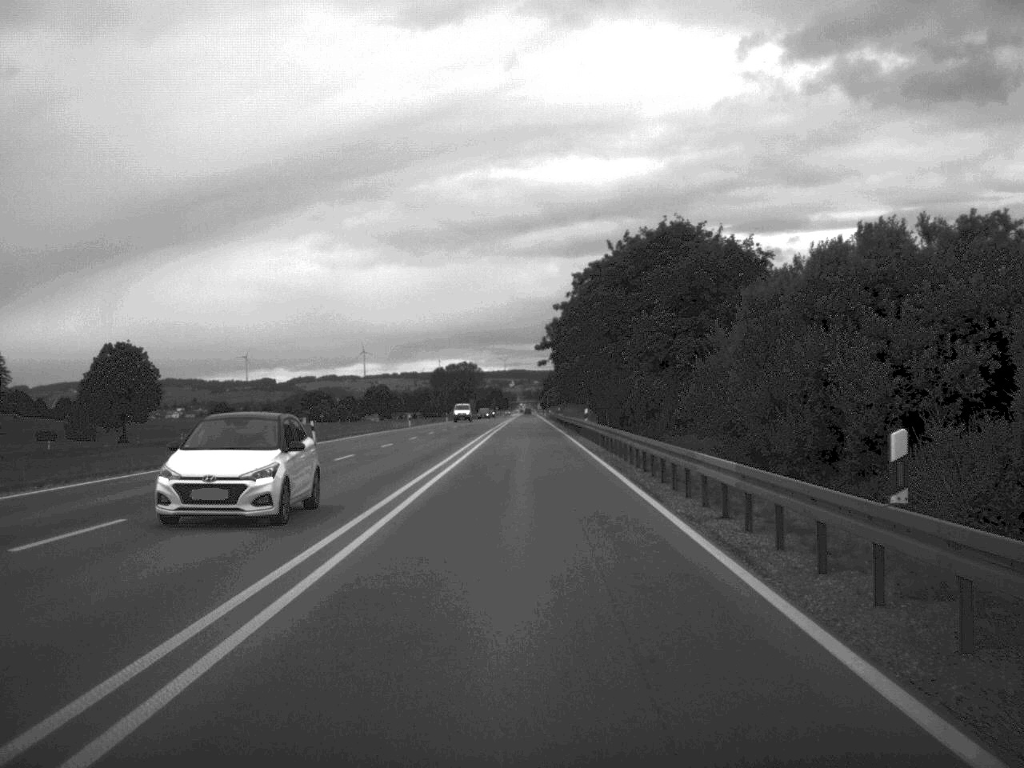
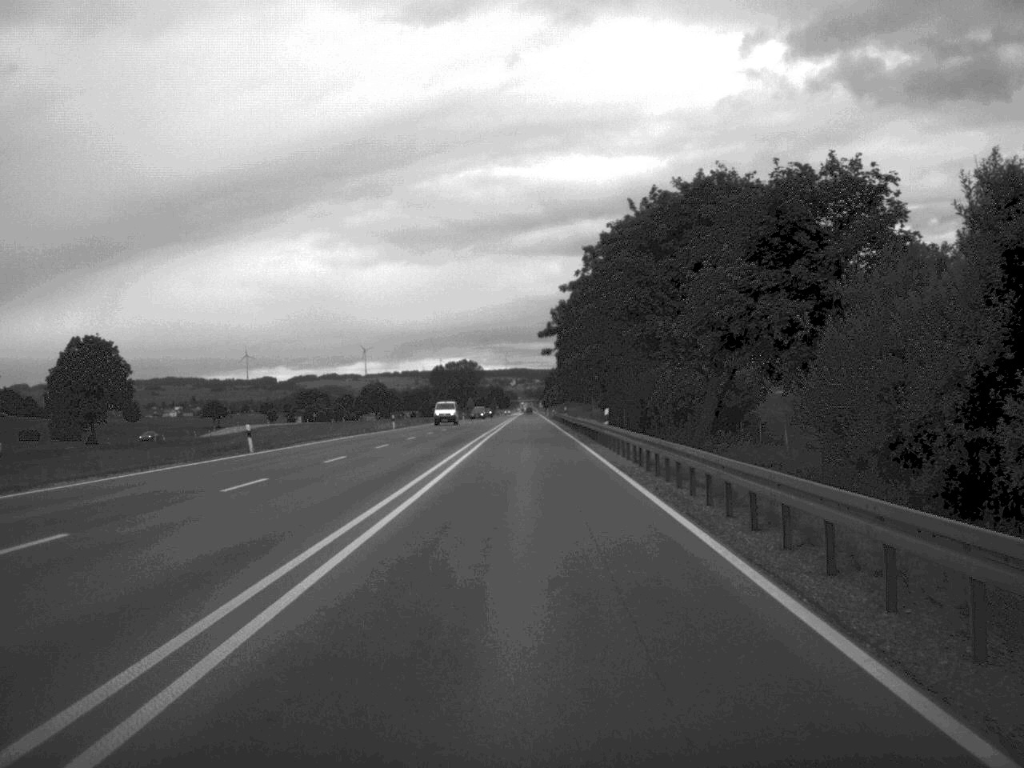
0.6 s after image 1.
(0.0, +14.1) m; 0°
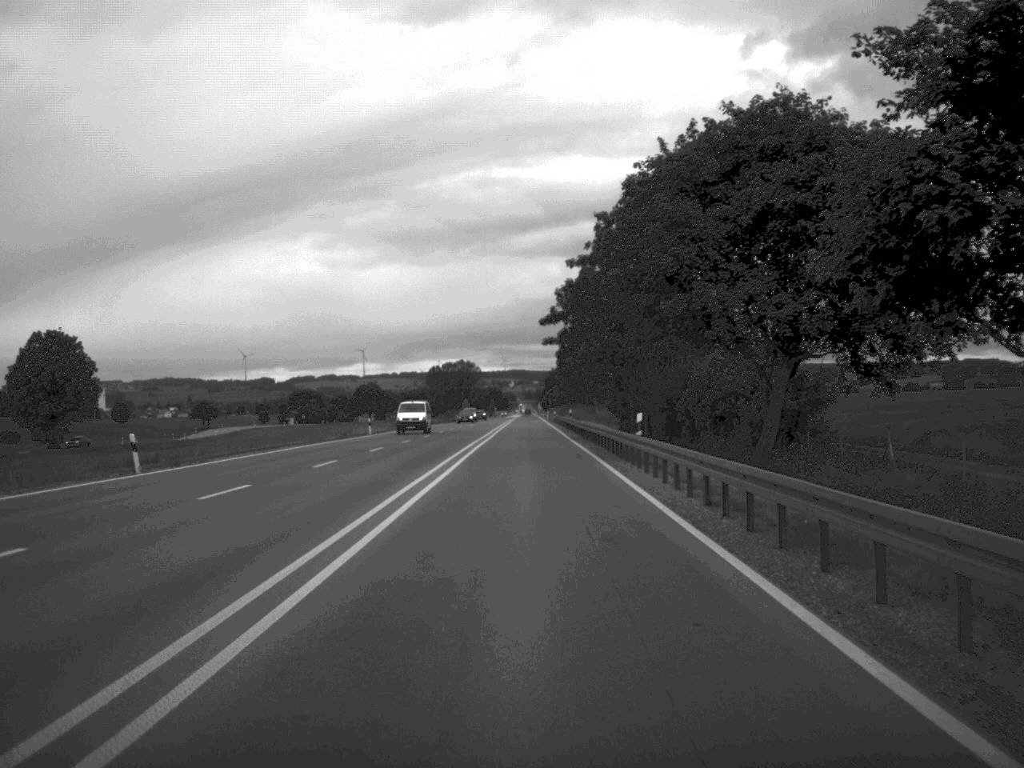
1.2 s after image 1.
(0.0, +13.5) m; 0°
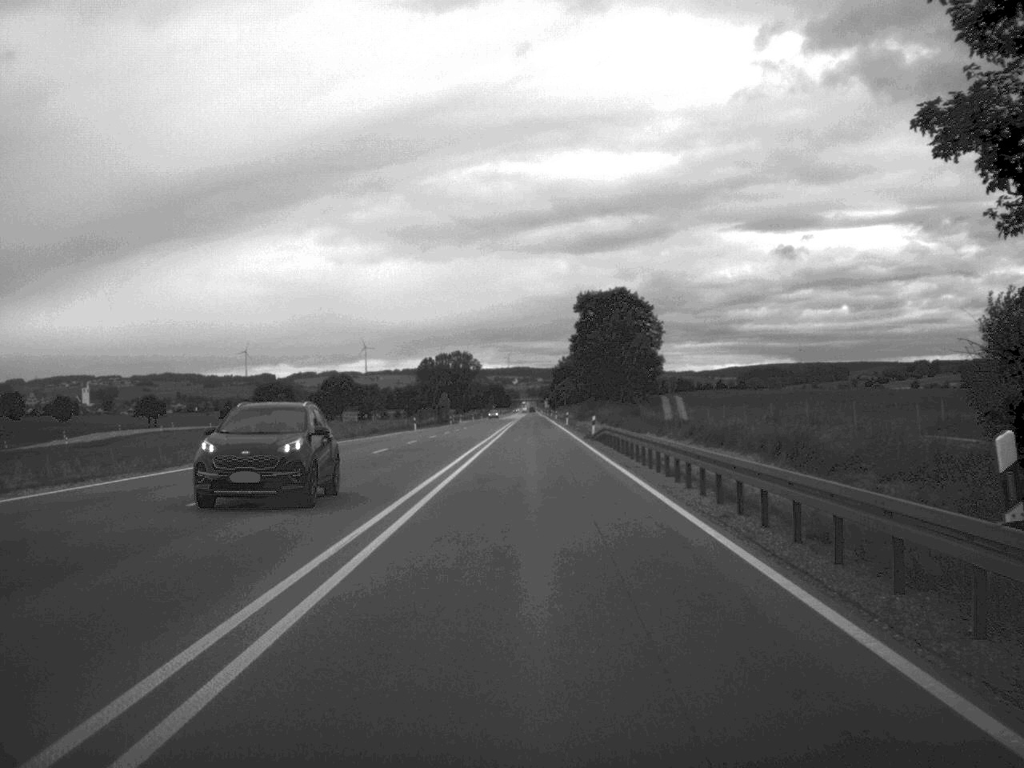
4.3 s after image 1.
(-0.2, +72.7) m; 0°
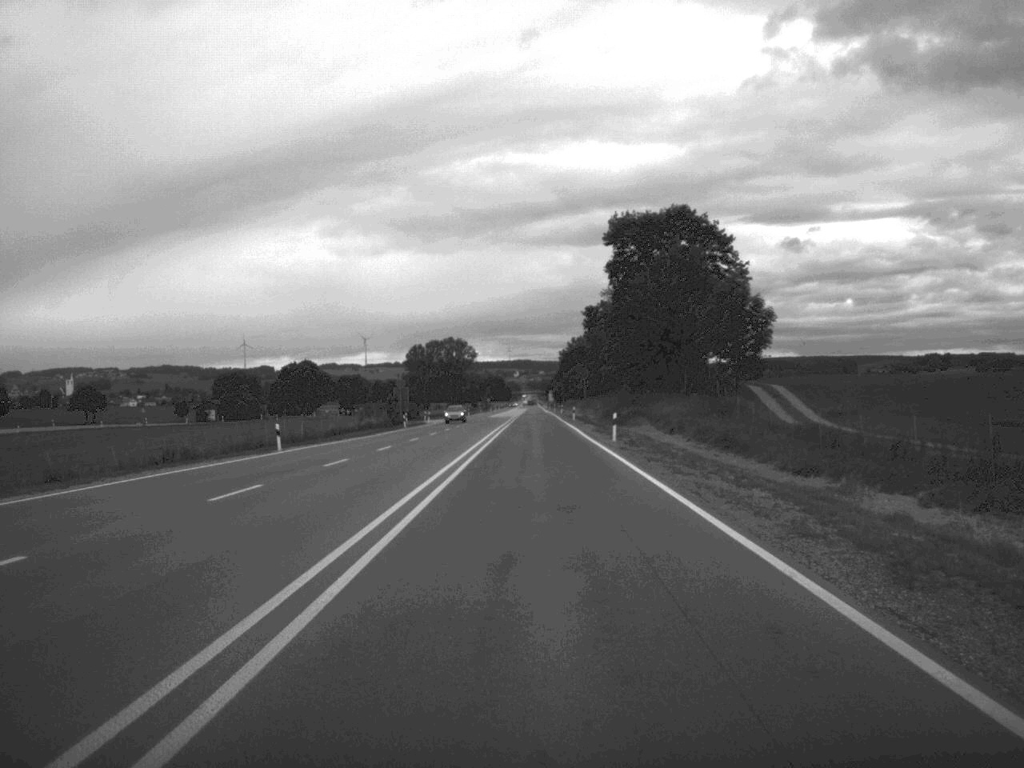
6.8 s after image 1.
(+0.1, +58.8) m; 0°
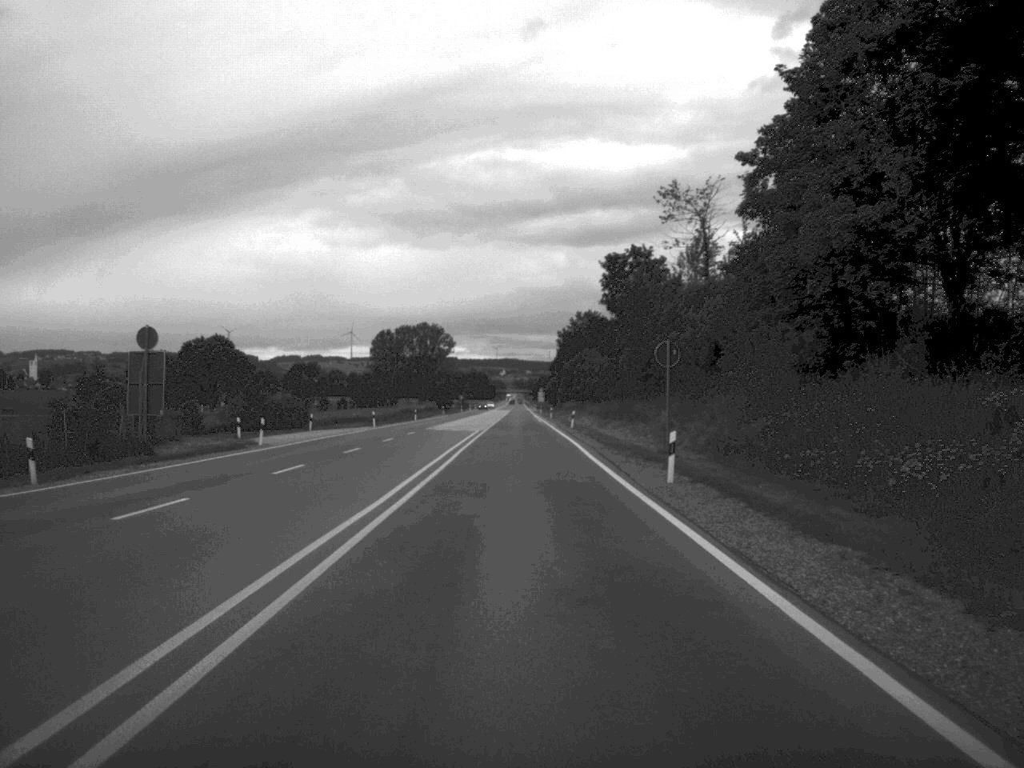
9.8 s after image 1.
(+0.5, +72.2) m; 0°
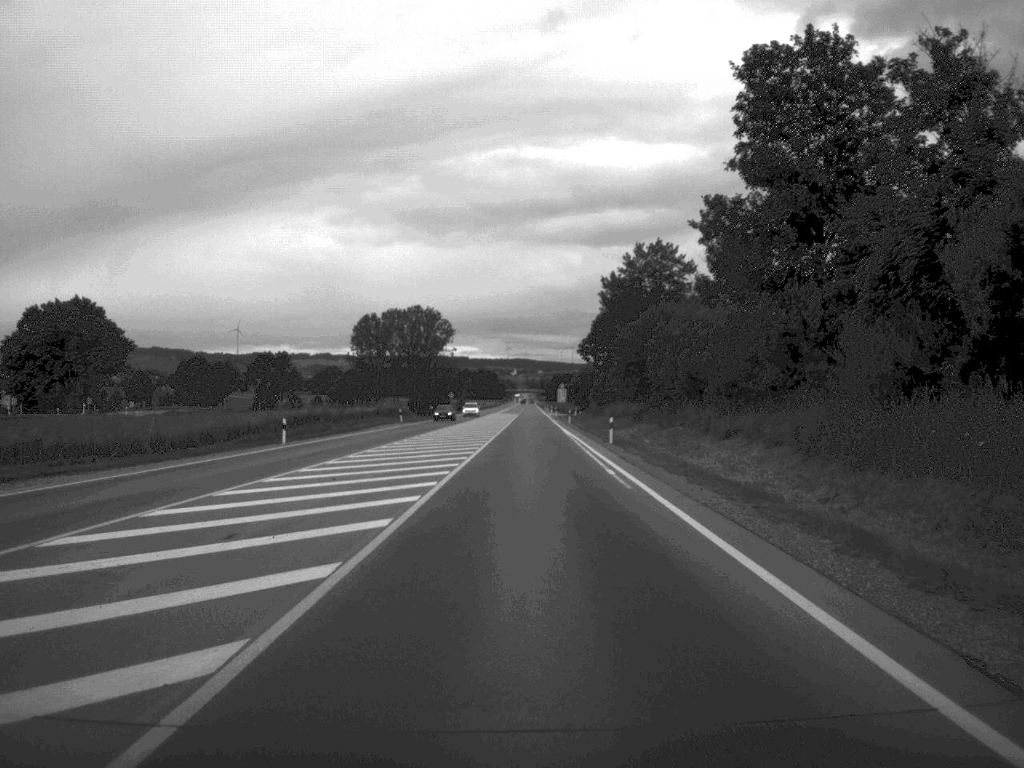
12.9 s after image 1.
(-0.5, +73.1) m; -1°
